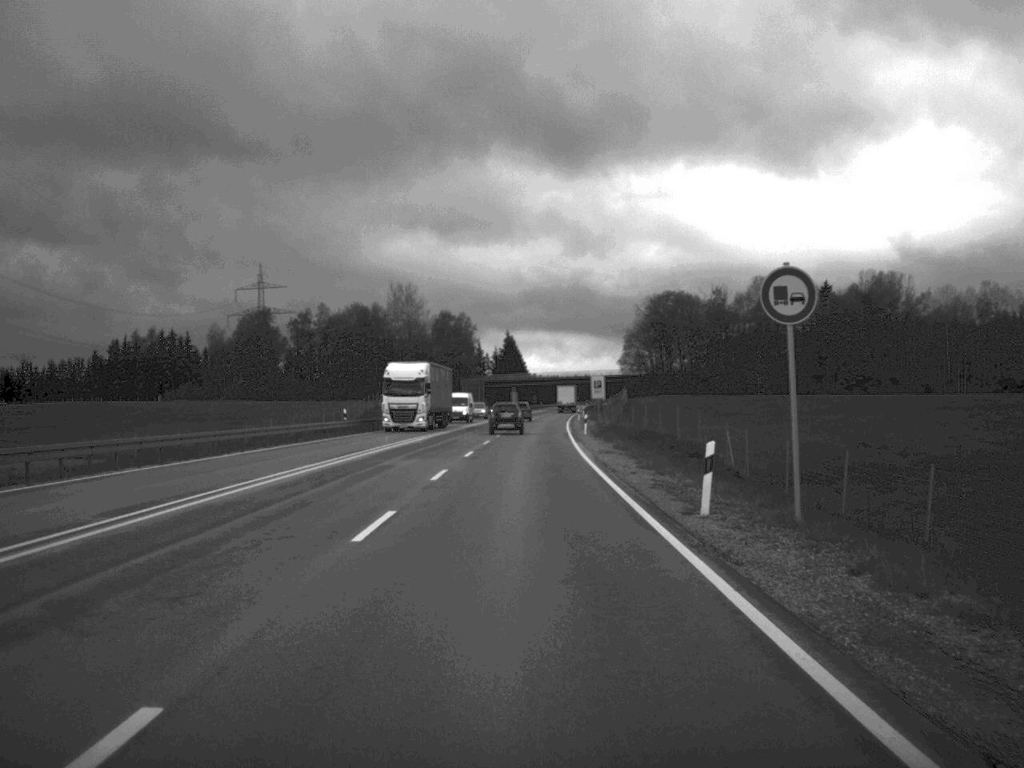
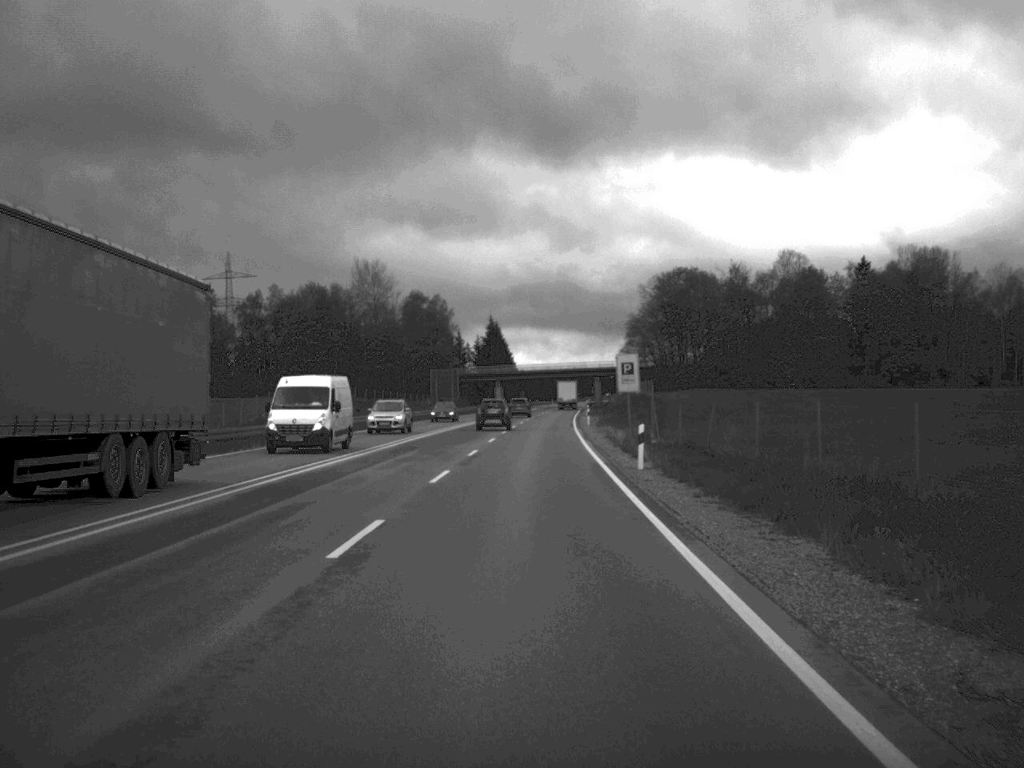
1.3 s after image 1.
(+0.1, +37.3) m; +1°
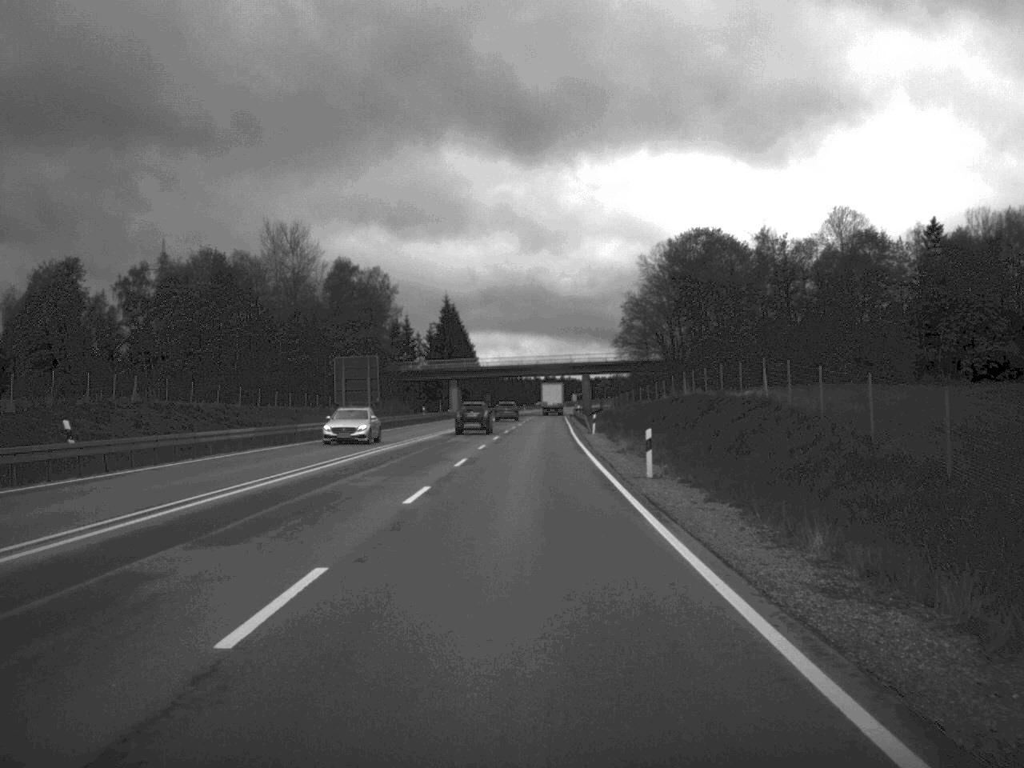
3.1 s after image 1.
(+0.6, +52.3) m; +1°
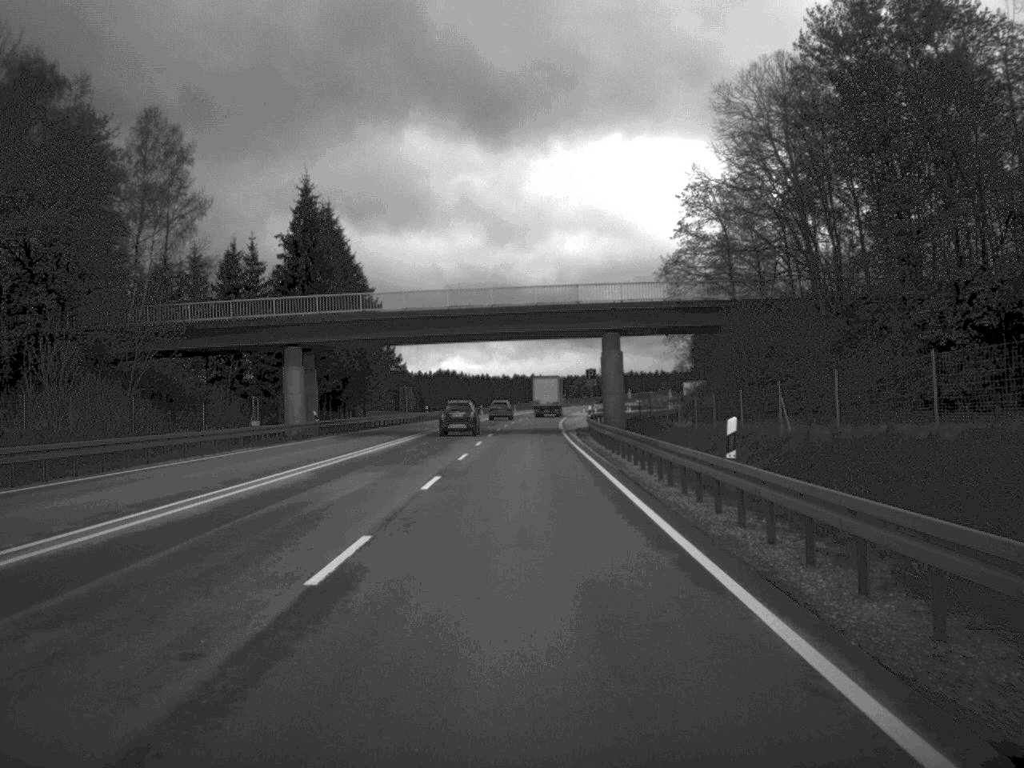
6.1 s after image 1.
(+1.2, +92.4) m; +1°
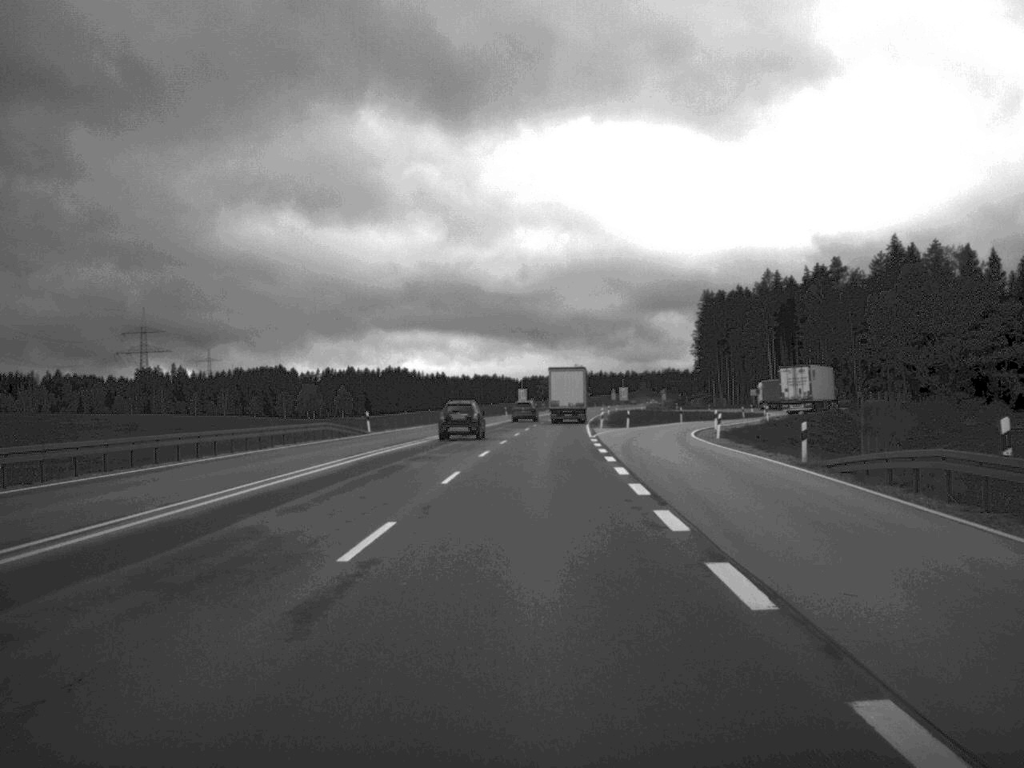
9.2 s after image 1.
(+0.7, +93.8) m; +2°
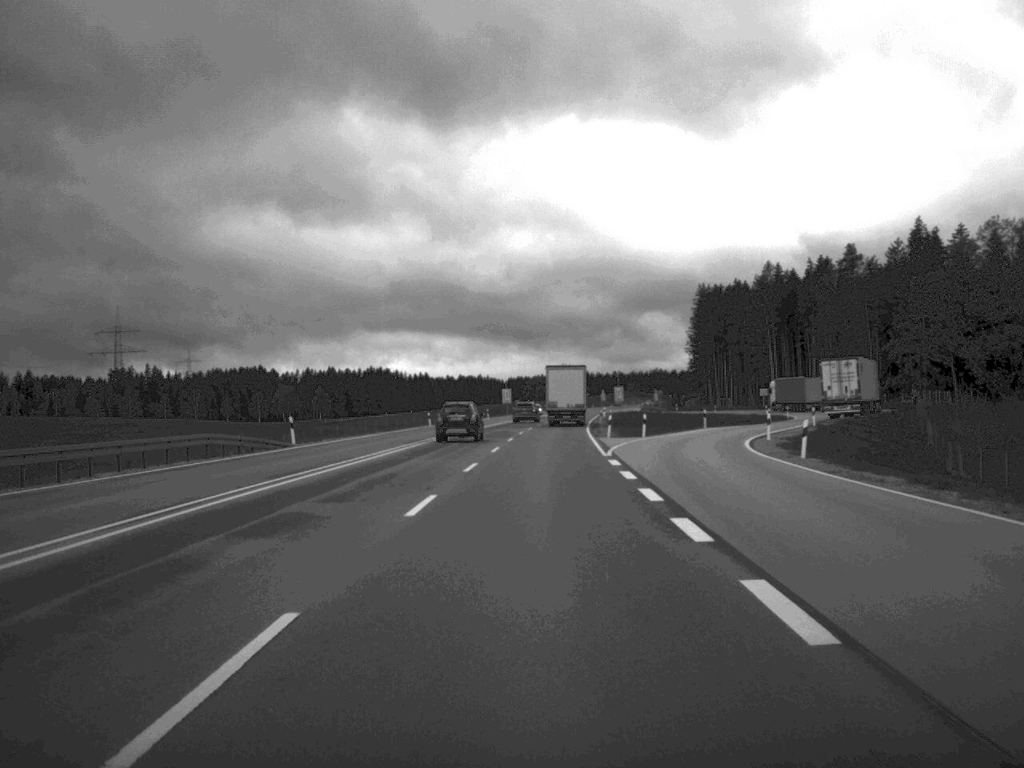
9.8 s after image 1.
(+0.1, +19.0) m; +1°
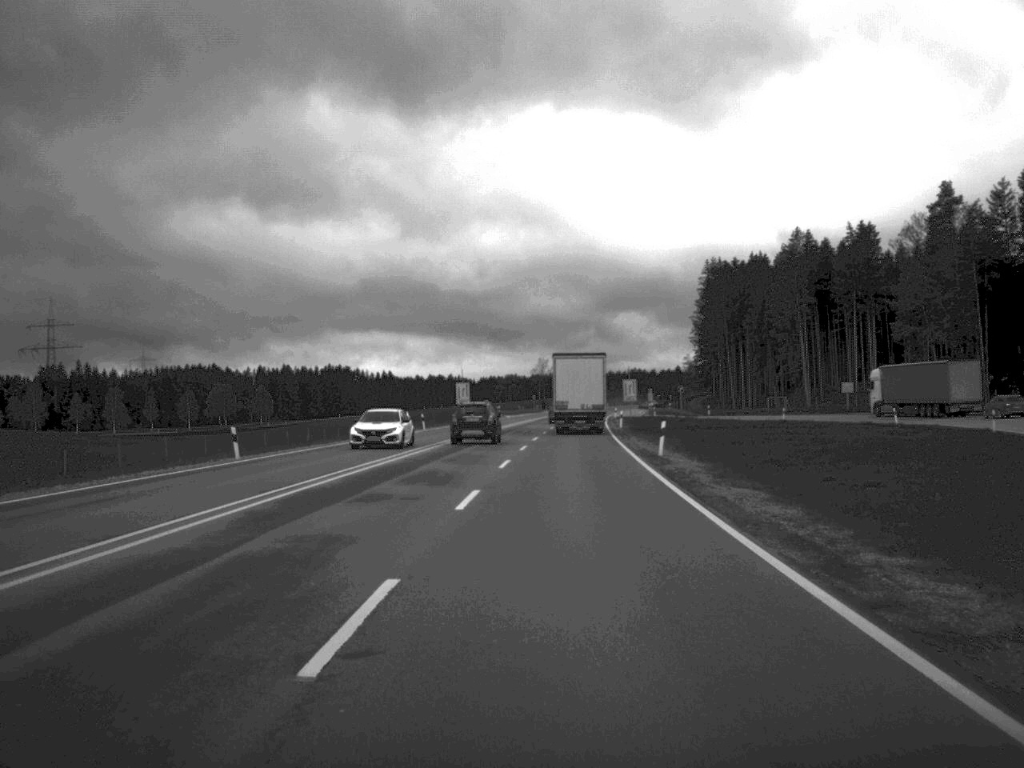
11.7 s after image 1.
(+0.7, +57.9) m; +1°
